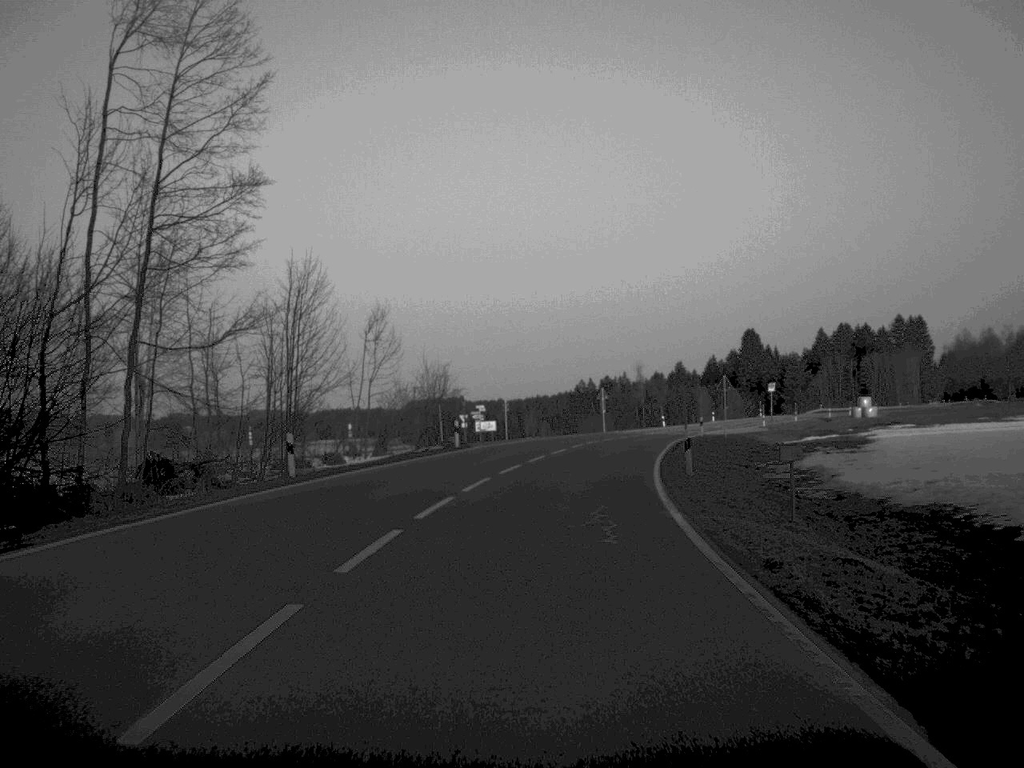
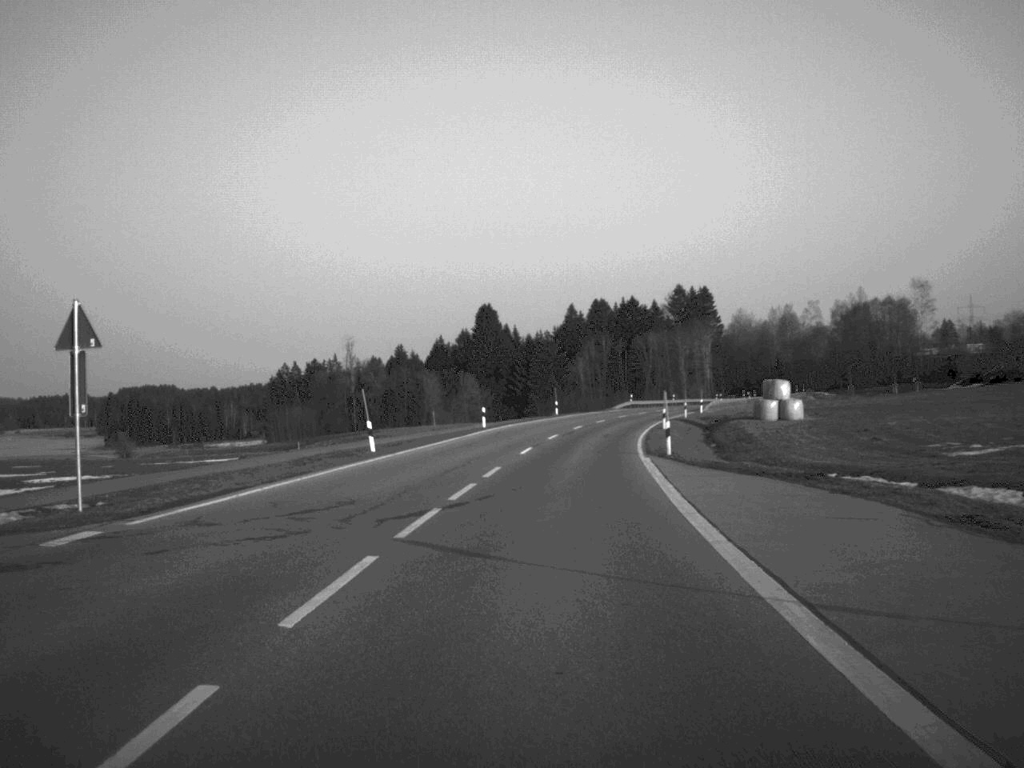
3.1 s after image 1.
(+8.1, +73.1) m; +13°
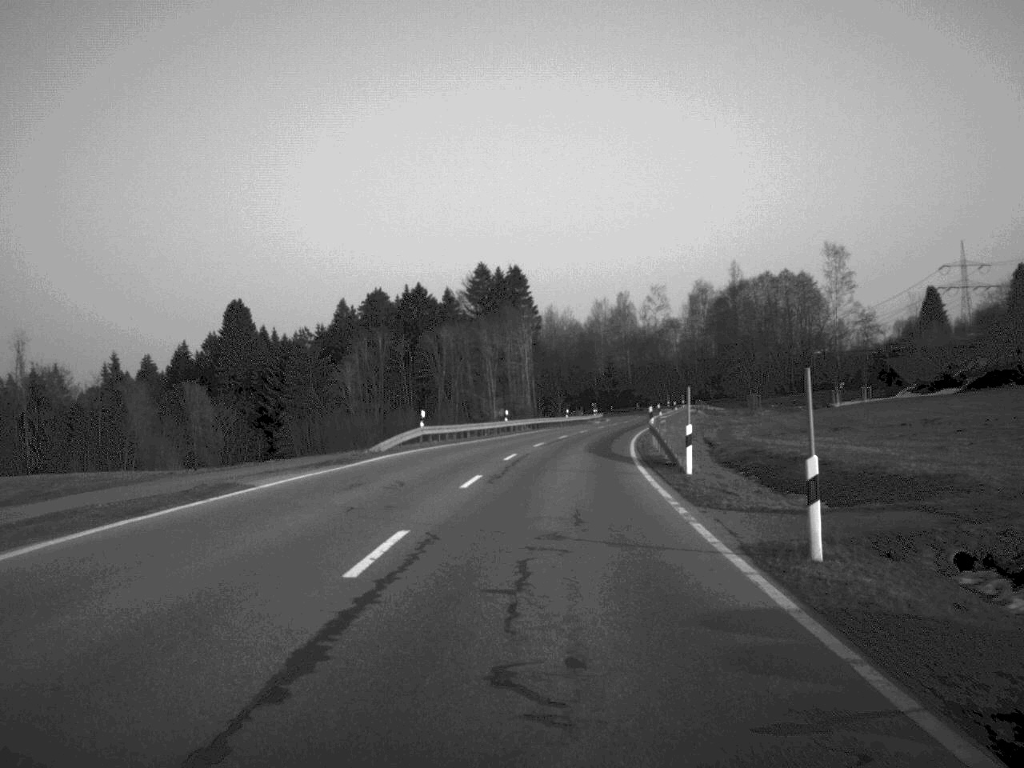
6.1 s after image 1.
(+5.8, +73.8) m; +10°
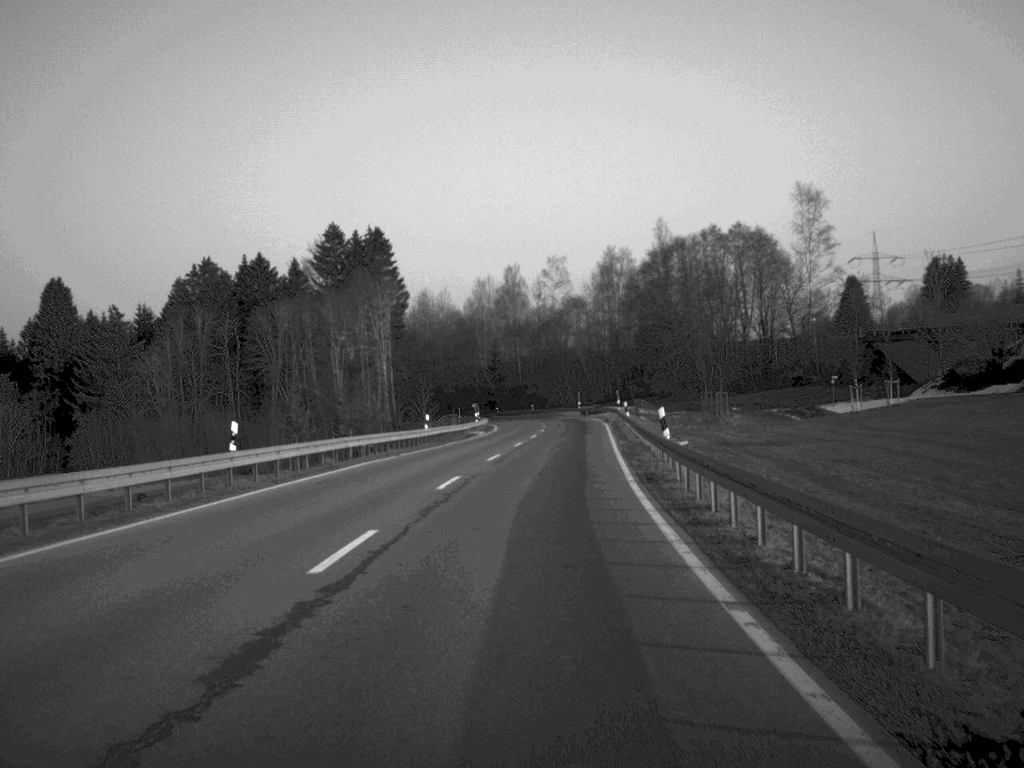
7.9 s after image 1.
(+2.3, +46.6) m; +5°
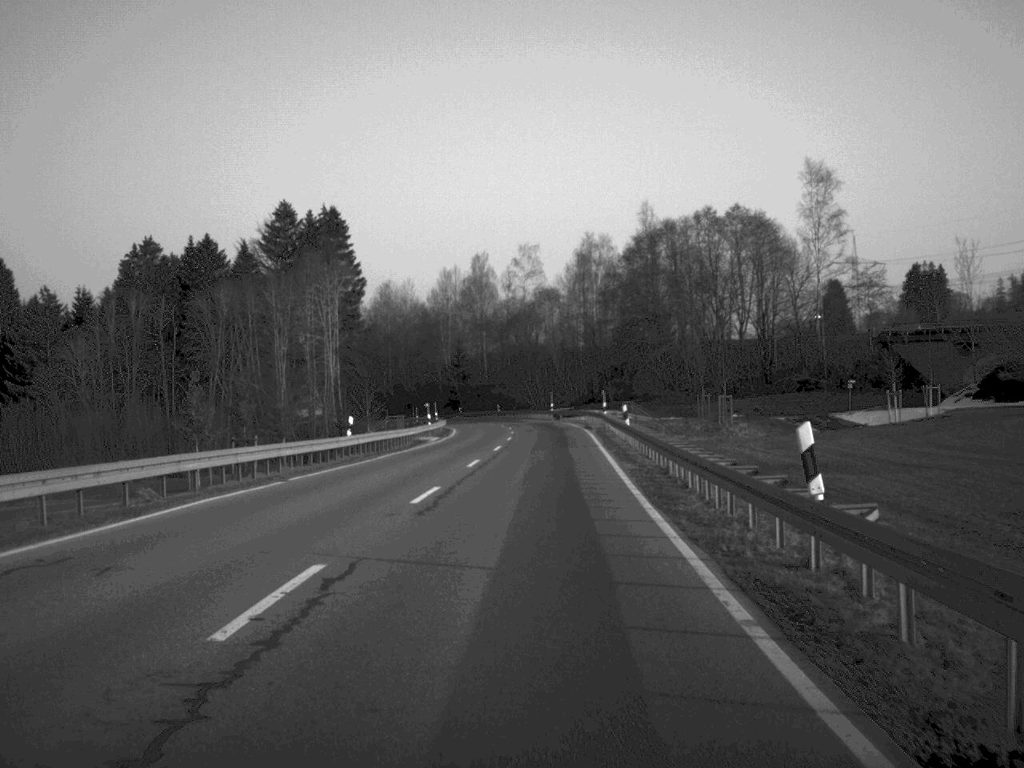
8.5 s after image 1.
(+0.2, +15.3) m; +1°
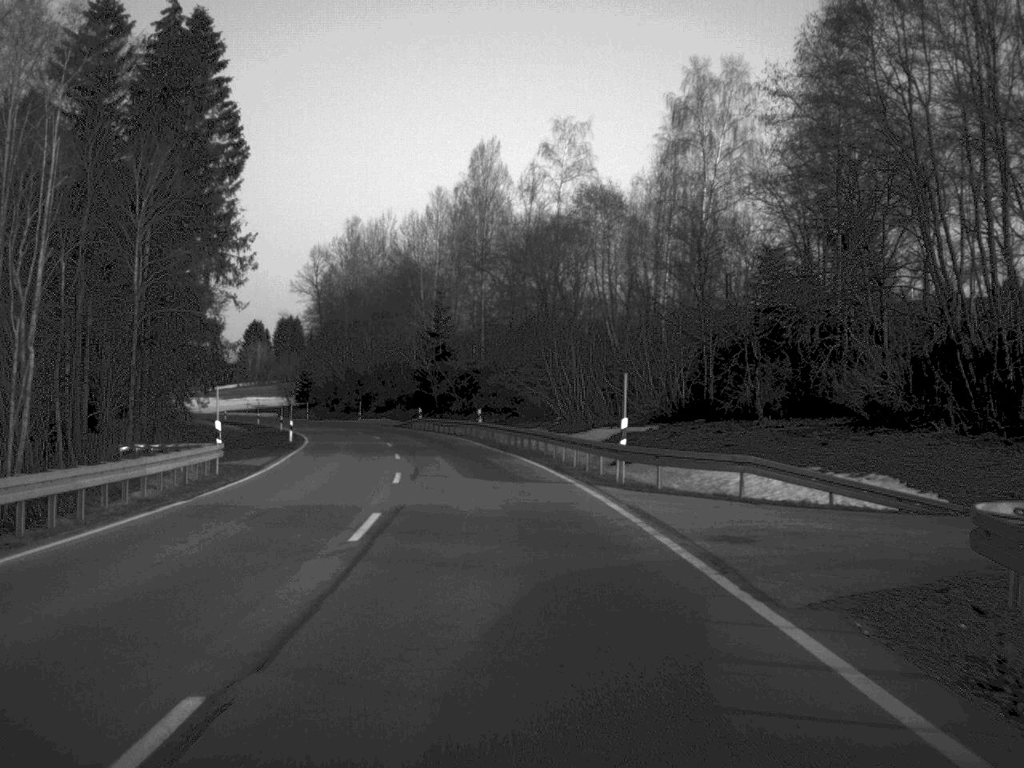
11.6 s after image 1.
(+0.8, +76.5) m; -2°
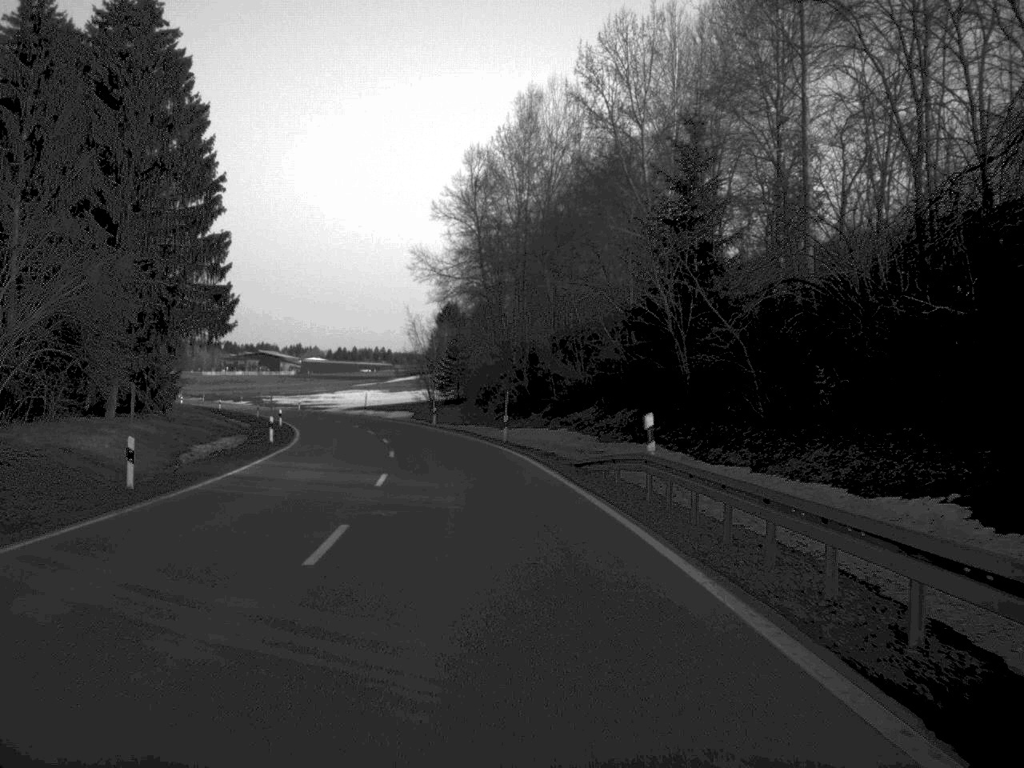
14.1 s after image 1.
(-5.2, +62.0) m; -10°
